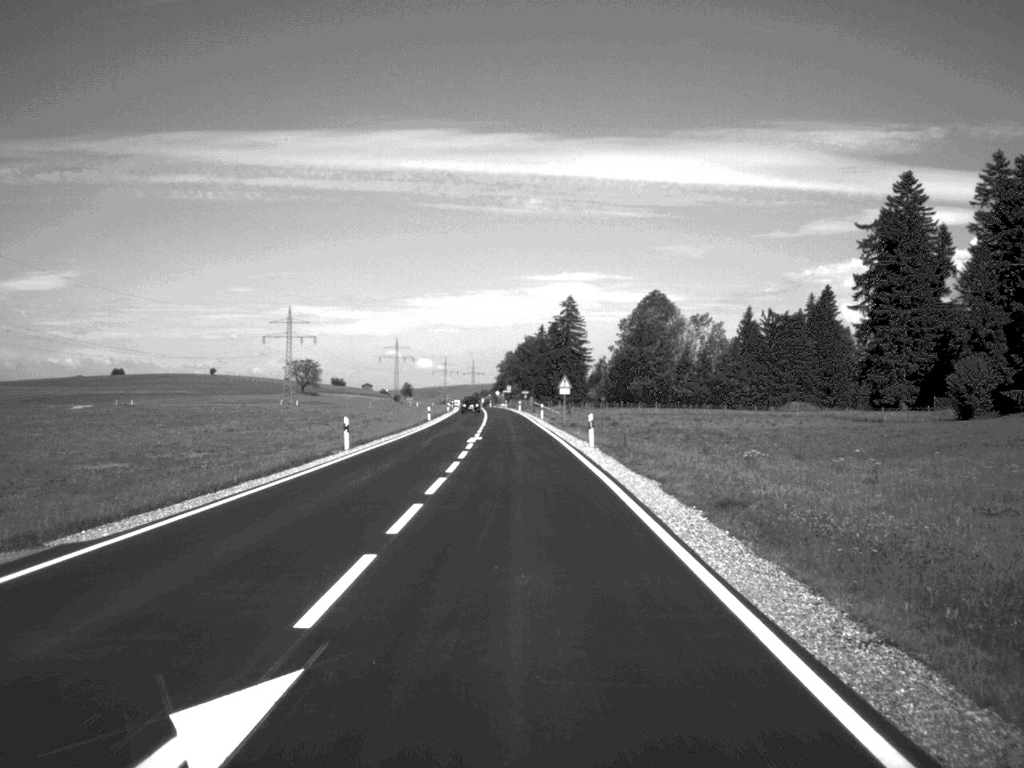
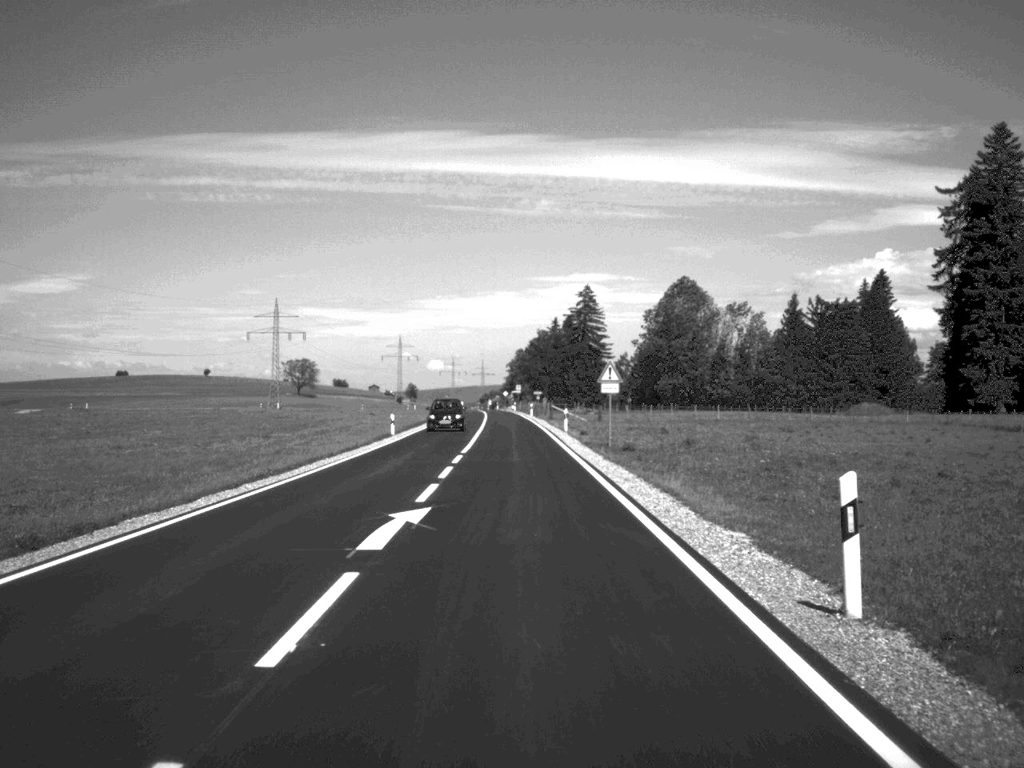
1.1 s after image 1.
(-0.2, +30.8) m; -1°
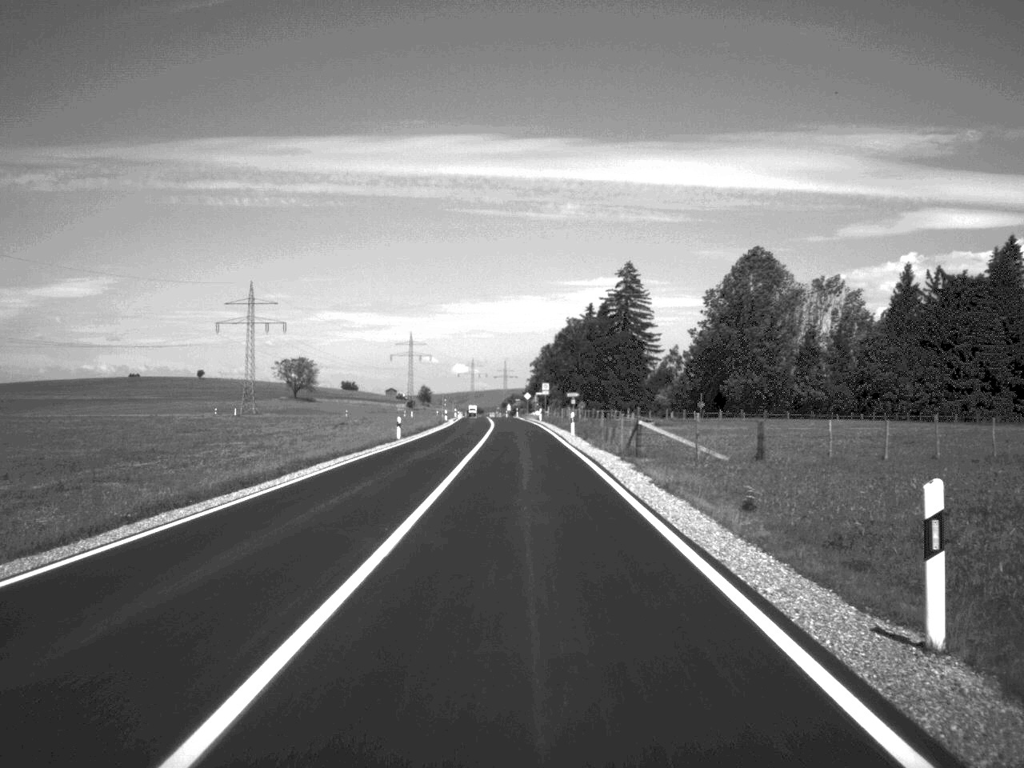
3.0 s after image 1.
(-0.6, +50.2) m; -1°
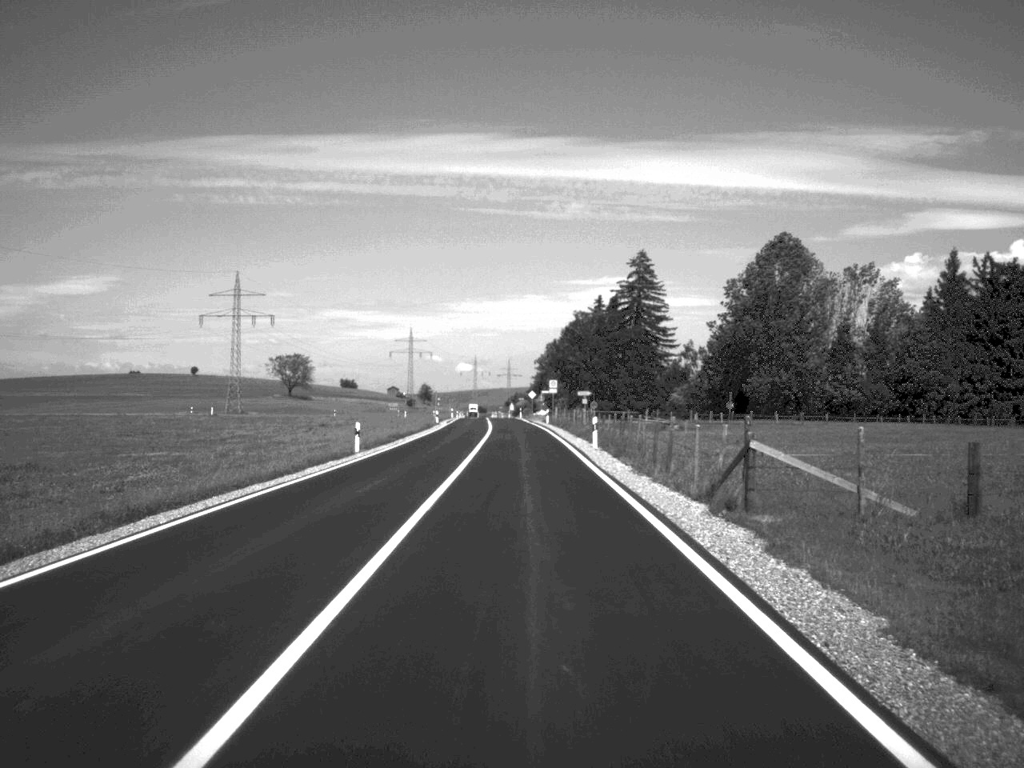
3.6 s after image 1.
(0.0, +15.3) m; 0°
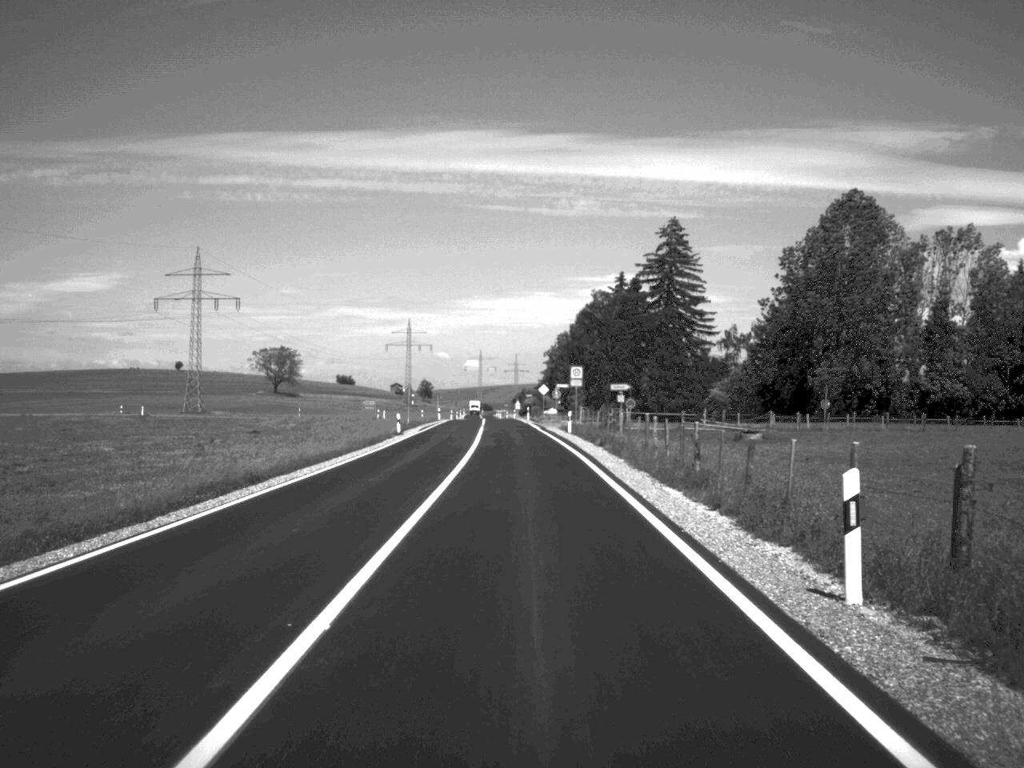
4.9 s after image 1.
(-0.1, +32.4) m; 0°
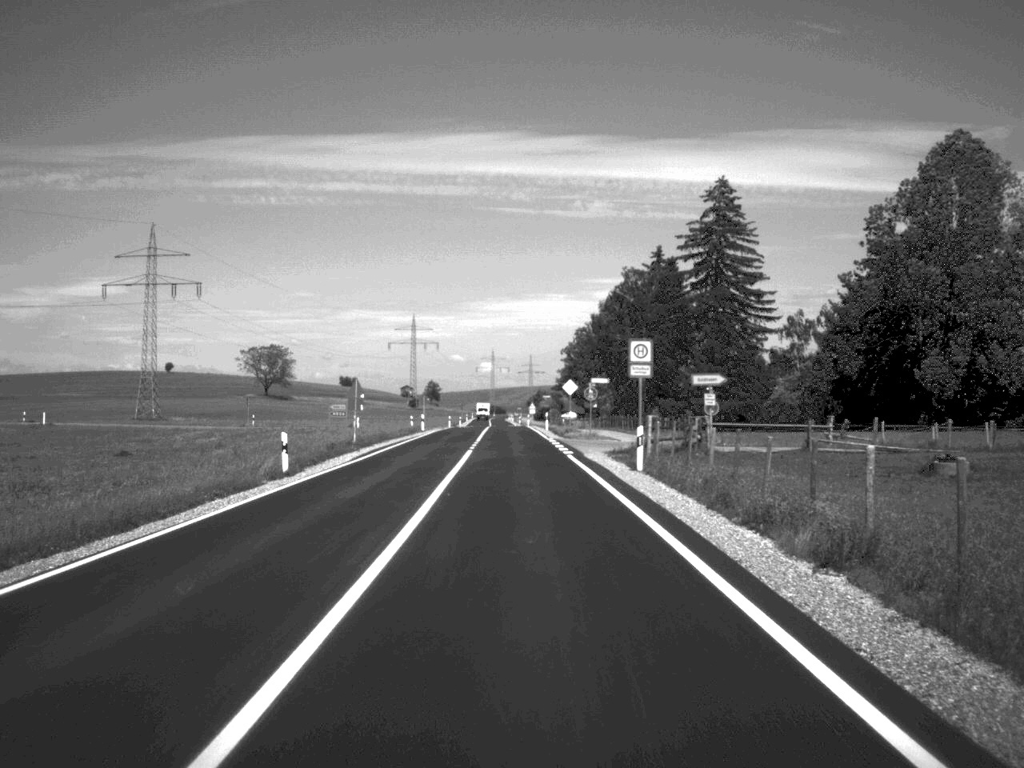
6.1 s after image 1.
(-0.2, +30.6) m; -1°
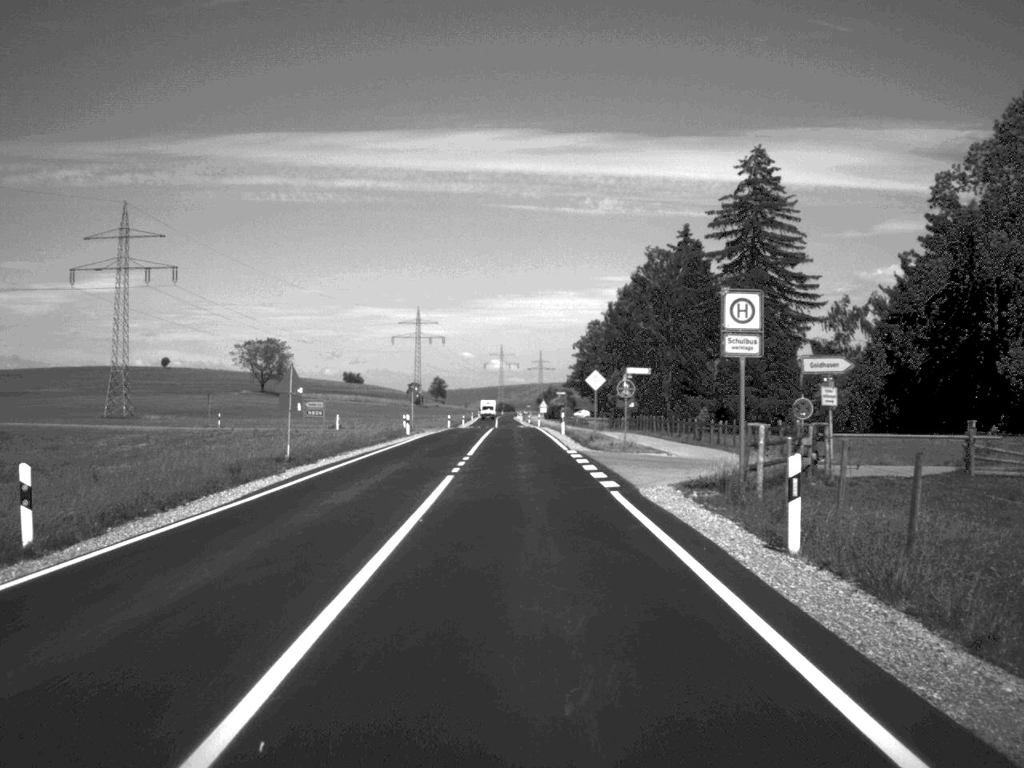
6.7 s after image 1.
(-0.1, +15.5) m; 0°
